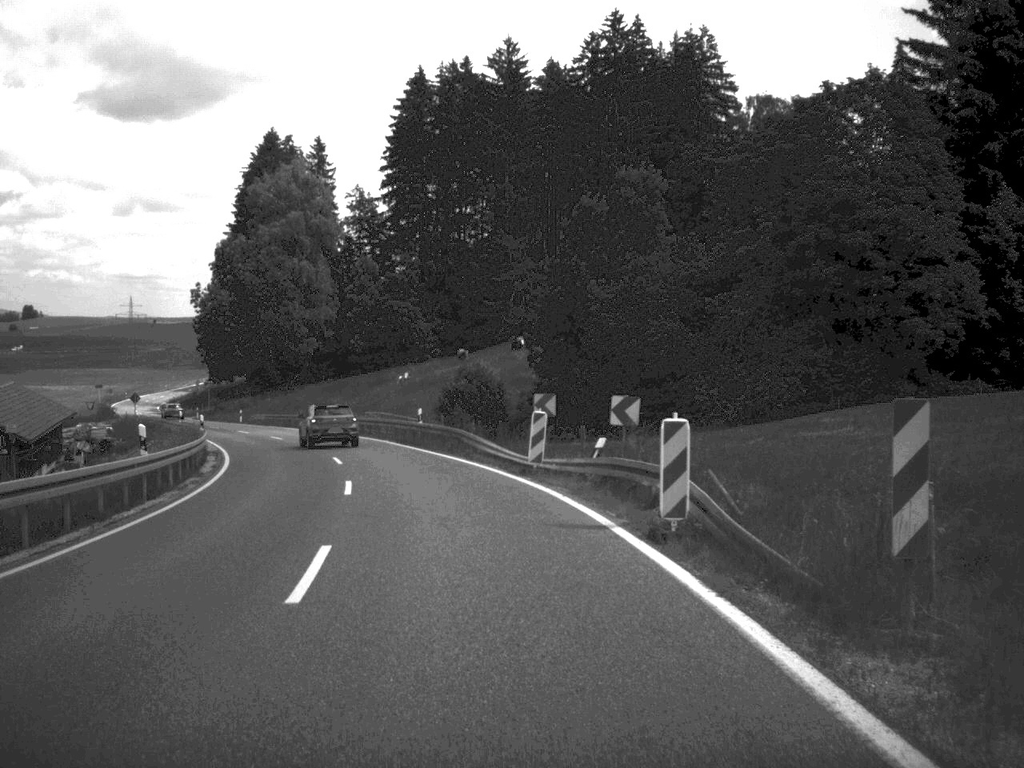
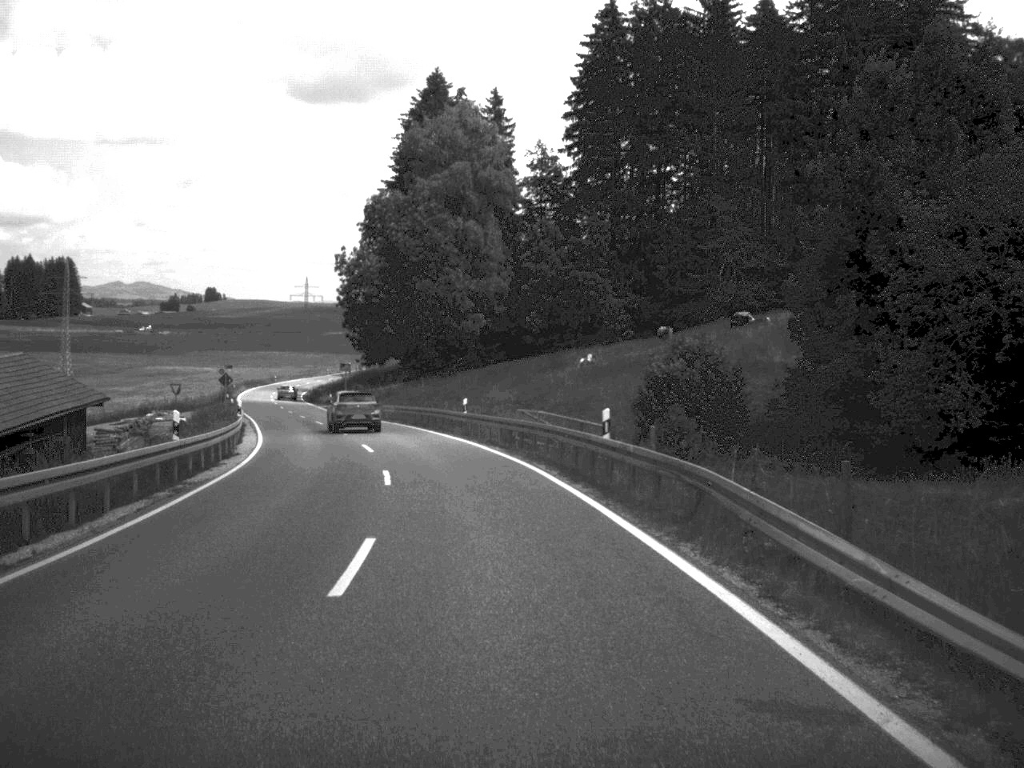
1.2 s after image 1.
(-1.7, +23.2) m; -9°
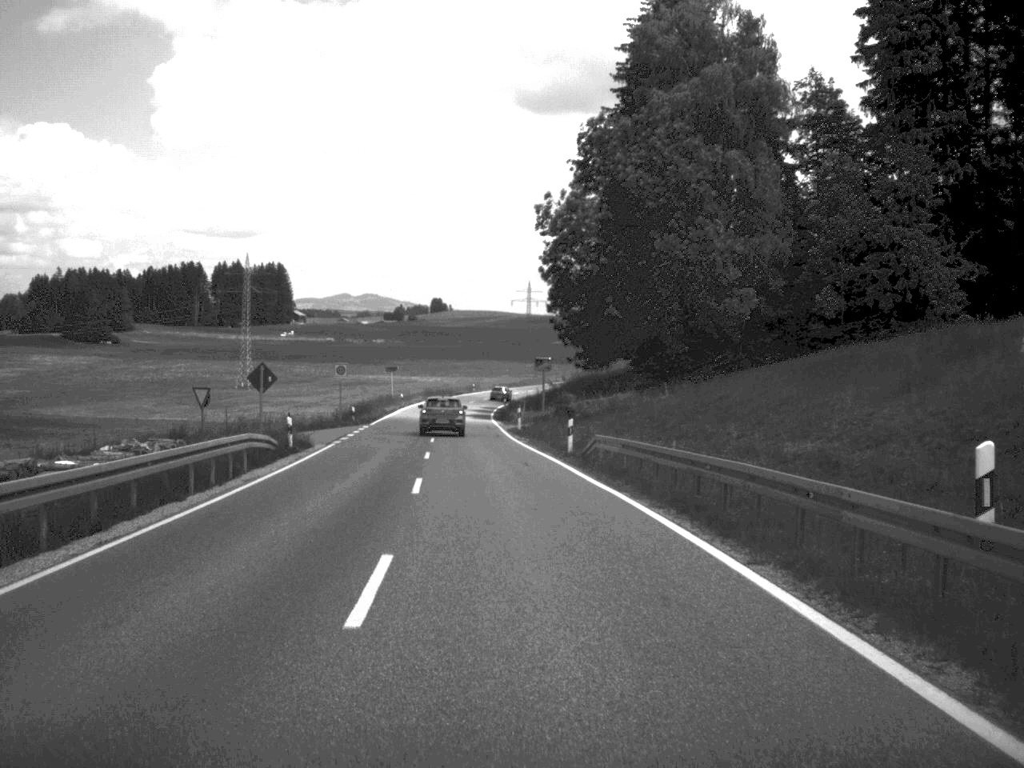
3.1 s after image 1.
(-3.5, +36.5) m; -10°
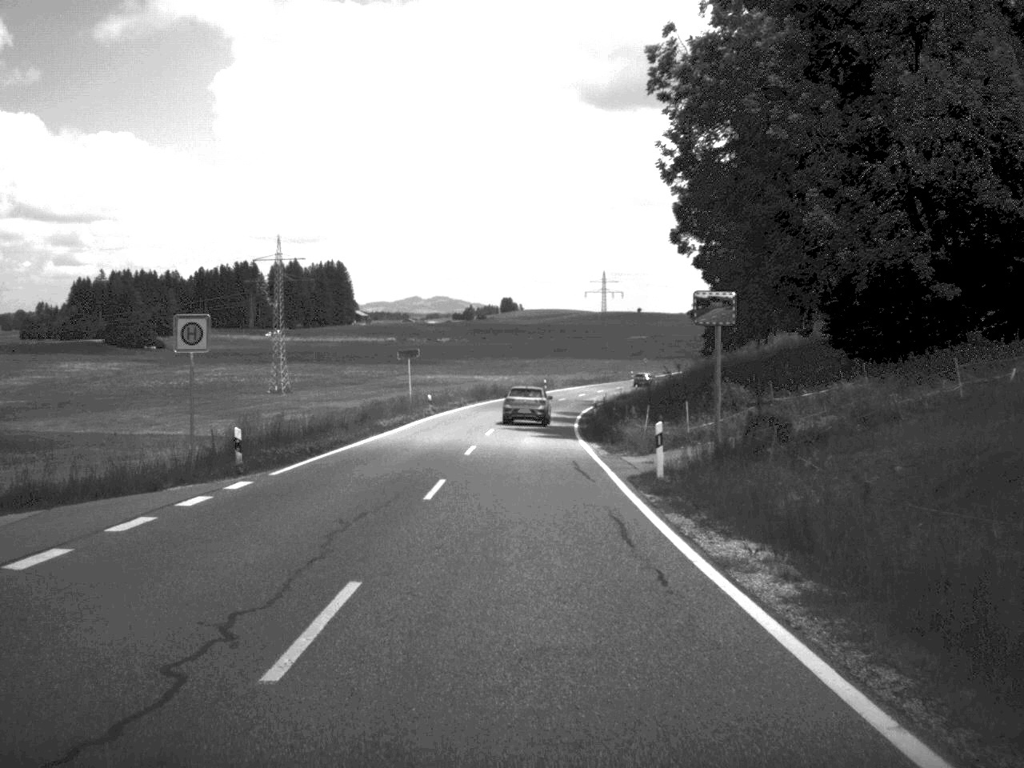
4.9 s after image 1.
(-1.4, +36.7) m; -3°
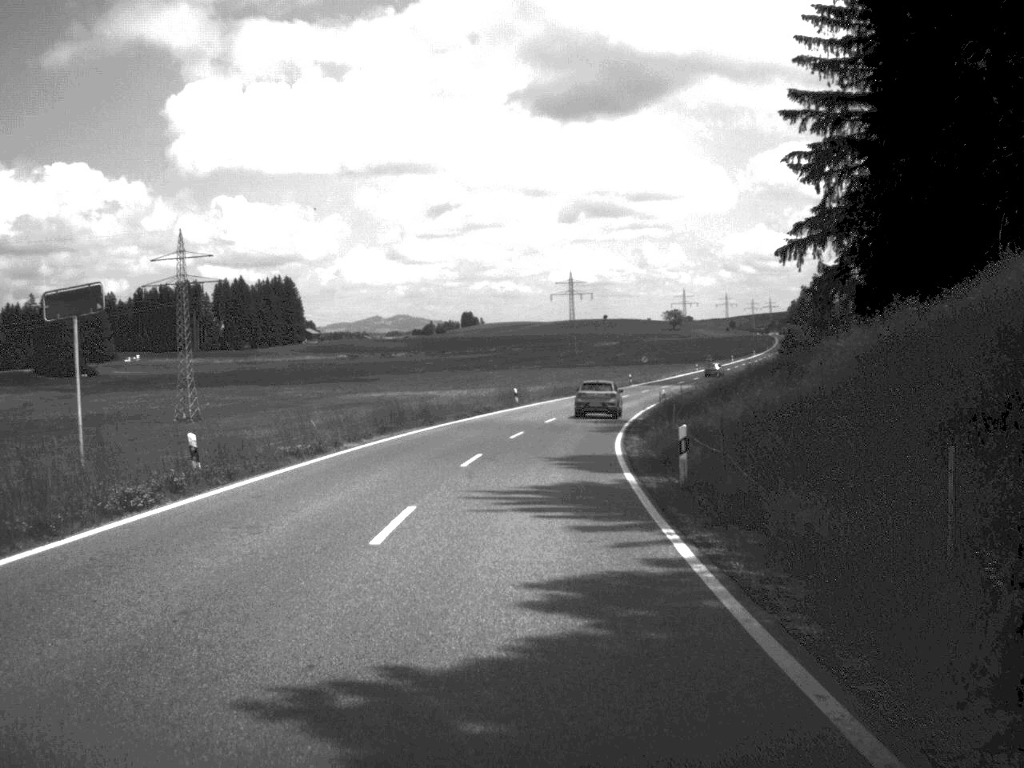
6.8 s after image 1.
(+0.2, +40.7) m; +2°
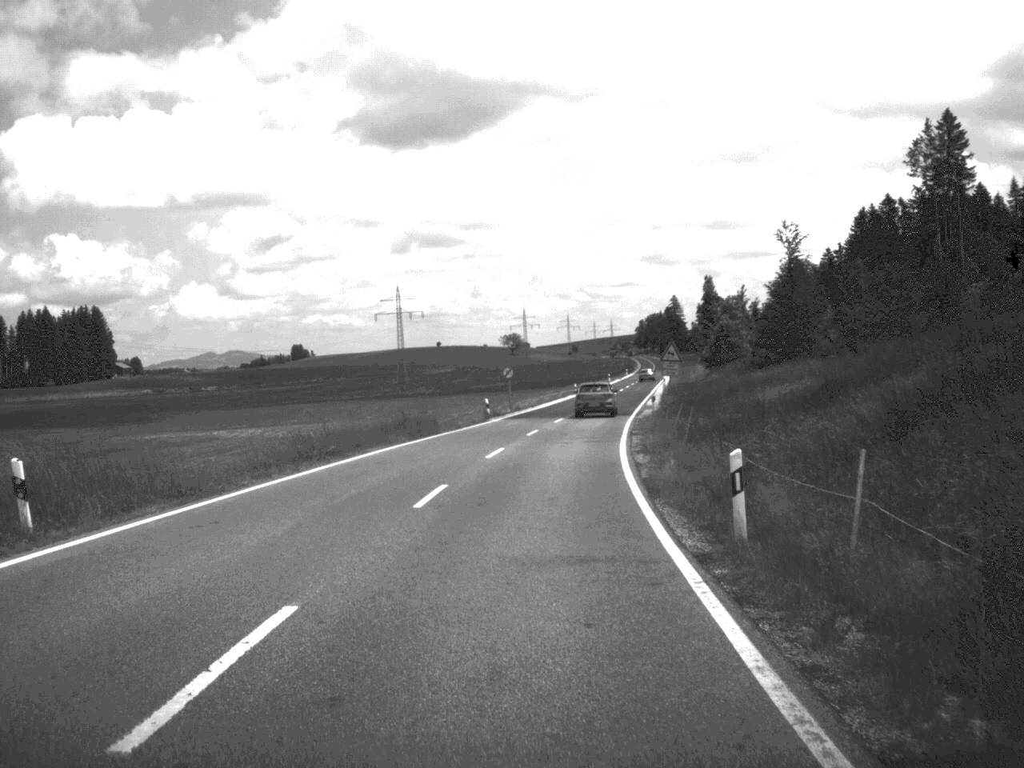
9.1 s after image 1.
(+3.1, +53.5) m; +7°
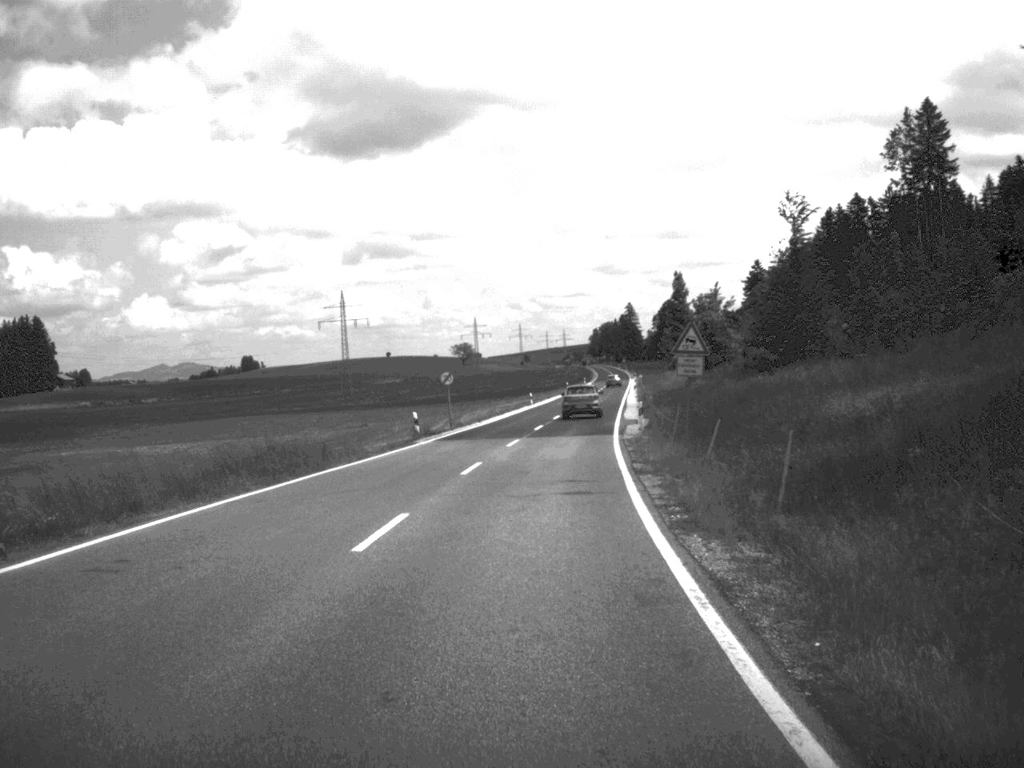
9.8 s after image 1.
(+0.3, +16.0) m; +2°
